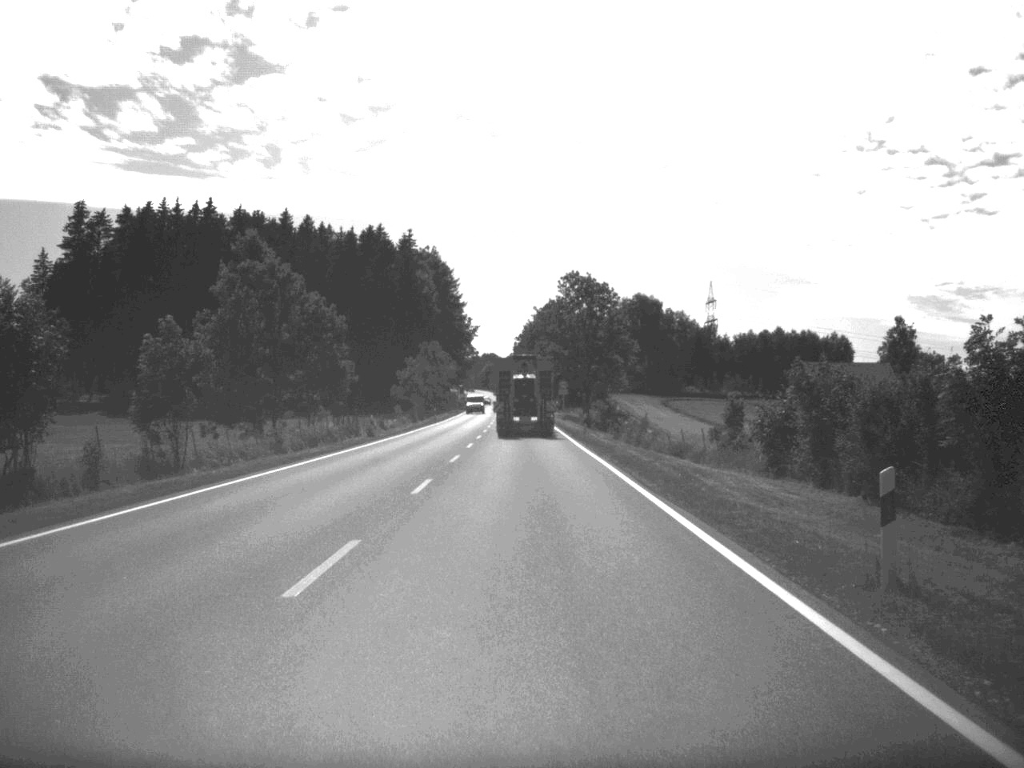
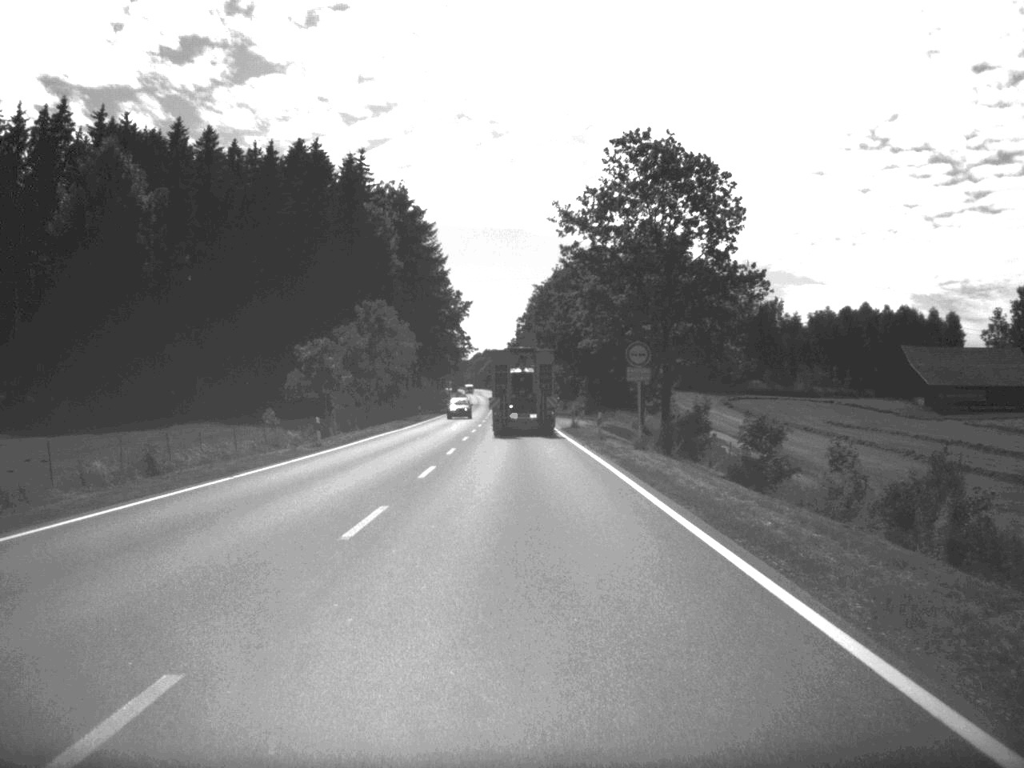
(-0.3, +64.0) m; 0°
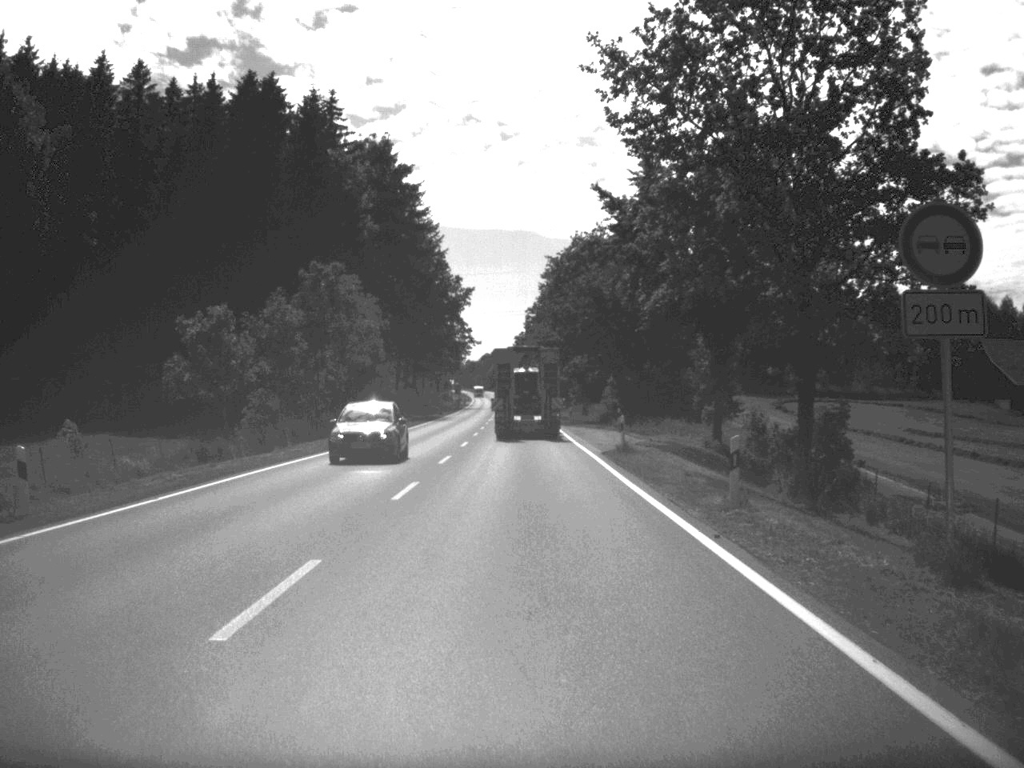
(-0.1, +27.7) m; -1°
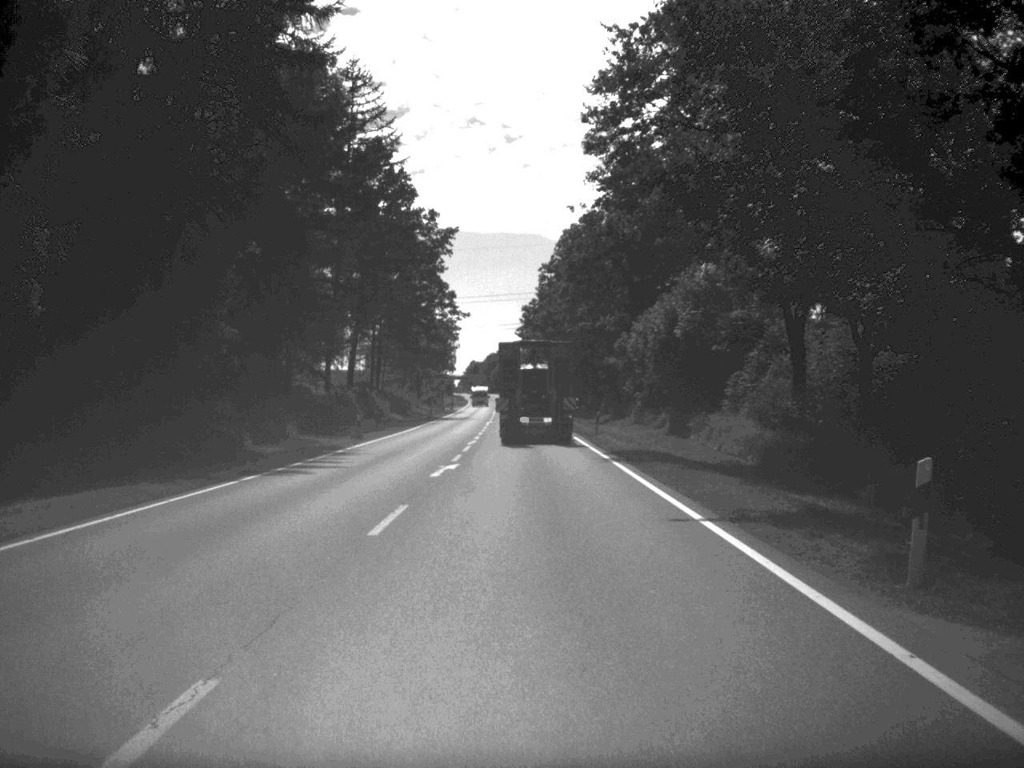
(-0.6, +63.5) m; -1°
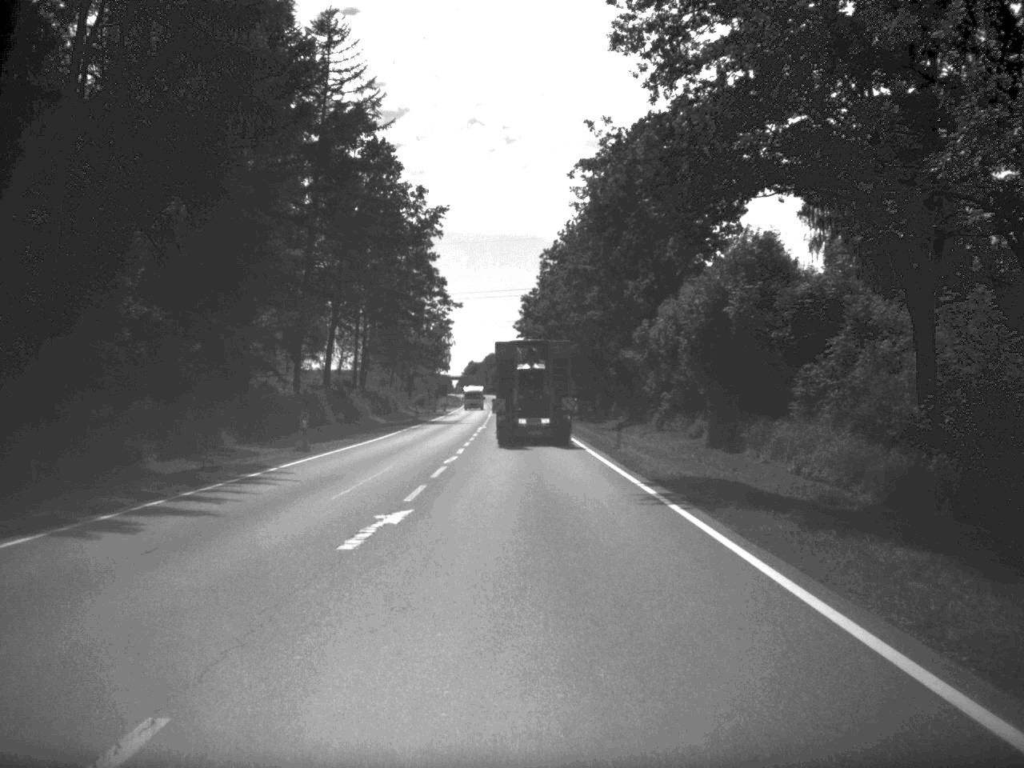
(0.0, +12.7) m; 0°
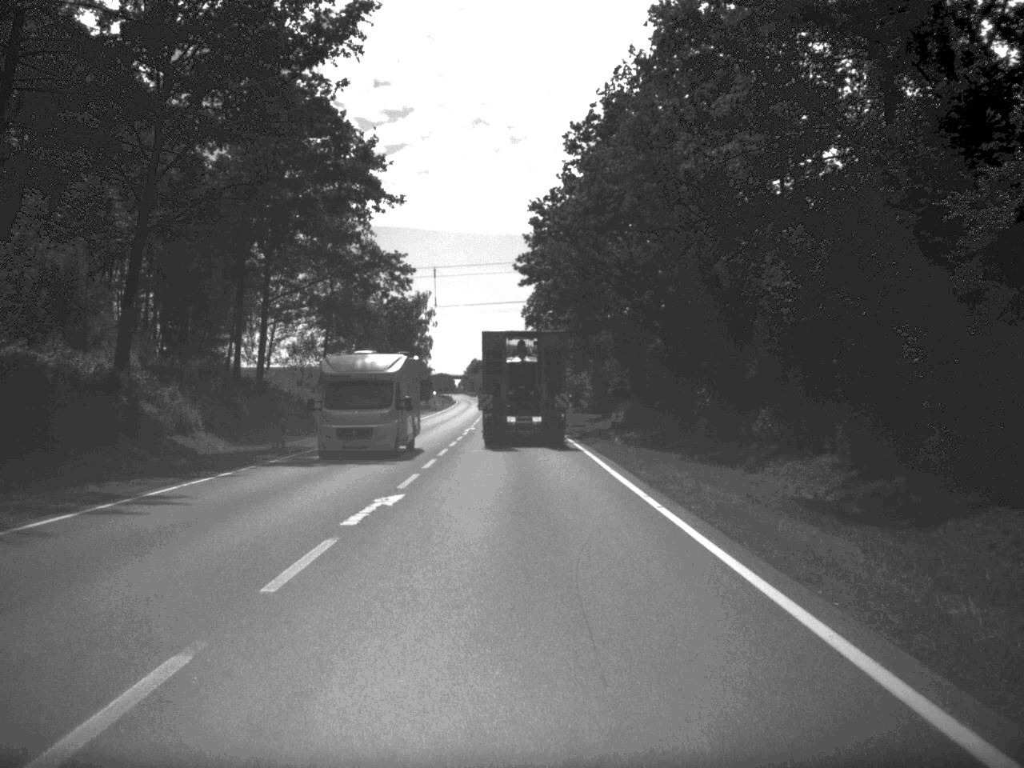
(-0.2, +51.0) m; -1°
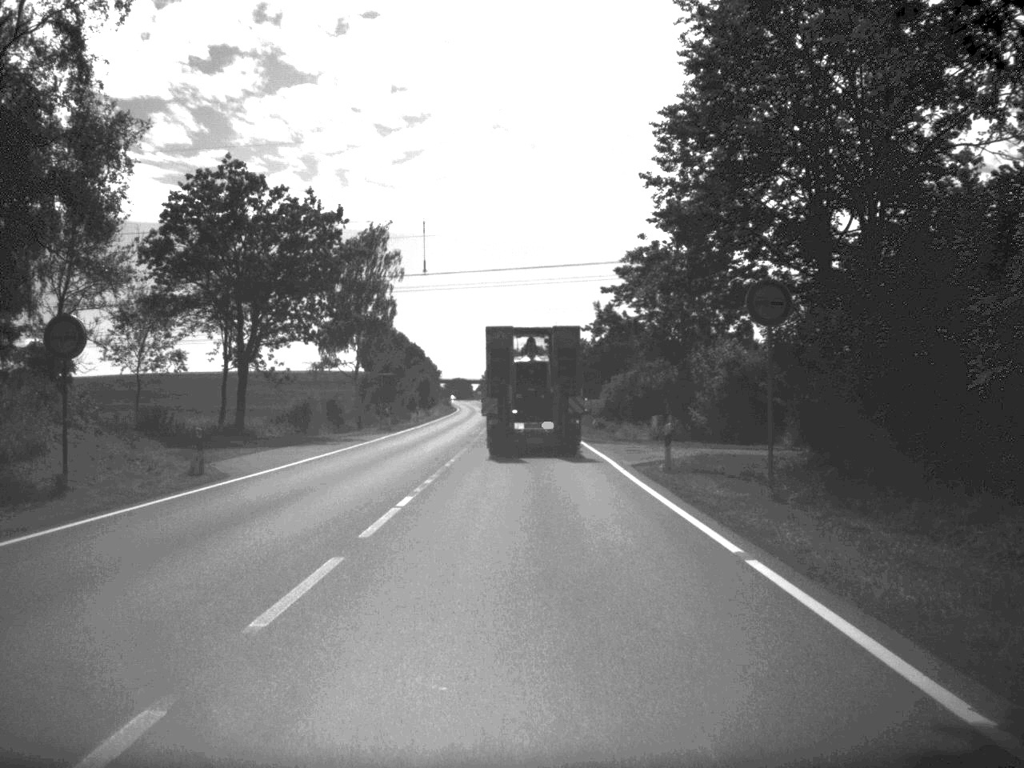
(-0.8, +60.4) m; -1°
